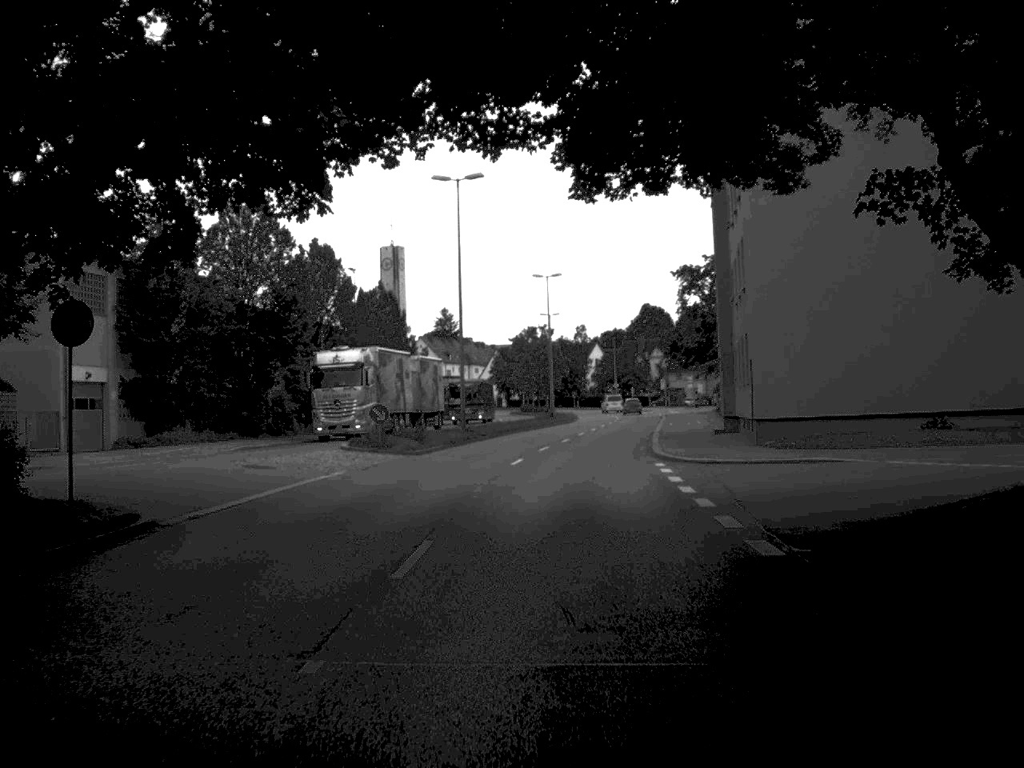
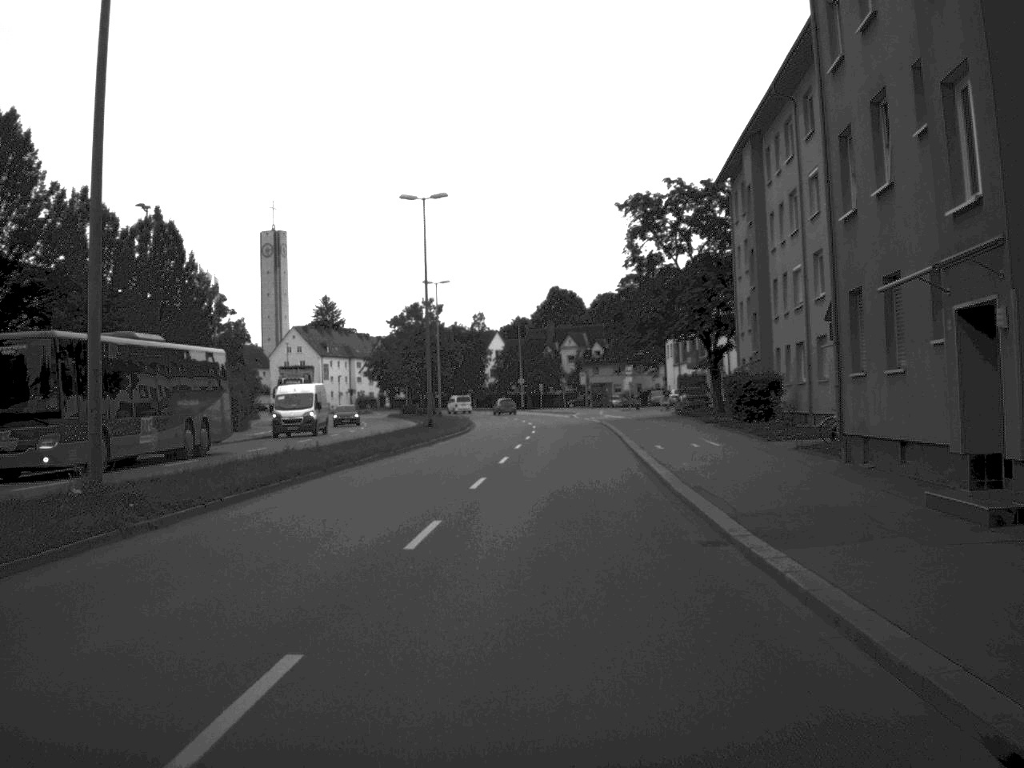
(+1.3, +34.3) m; +4°
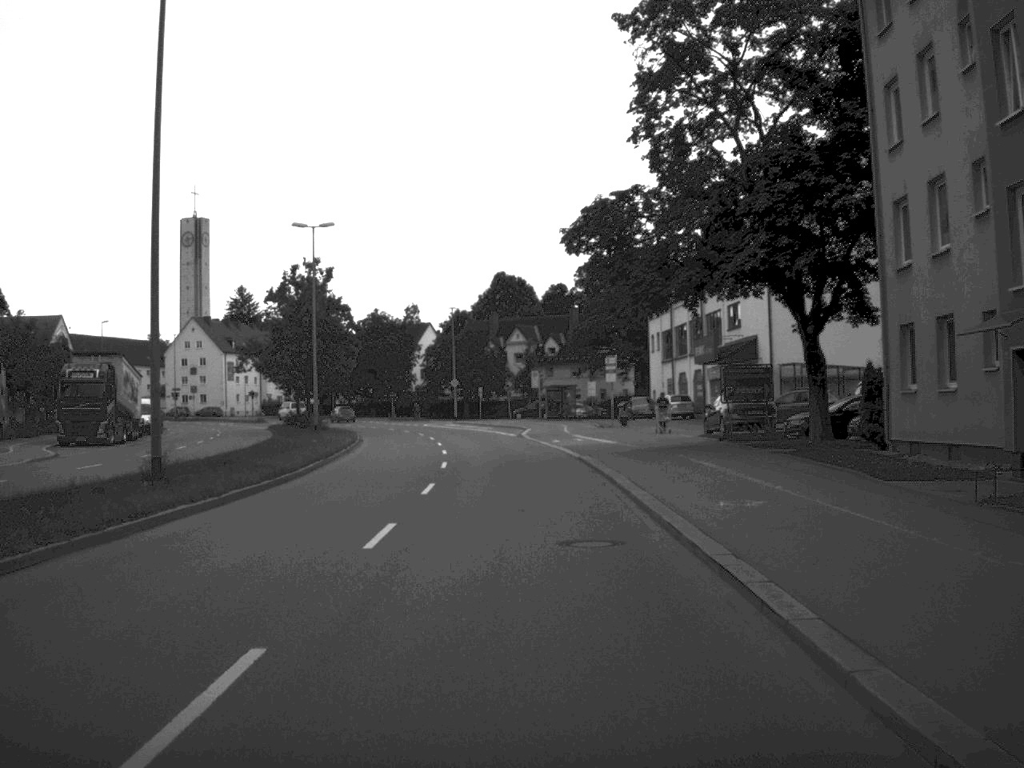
(+1.0, +33.6) m; +2°
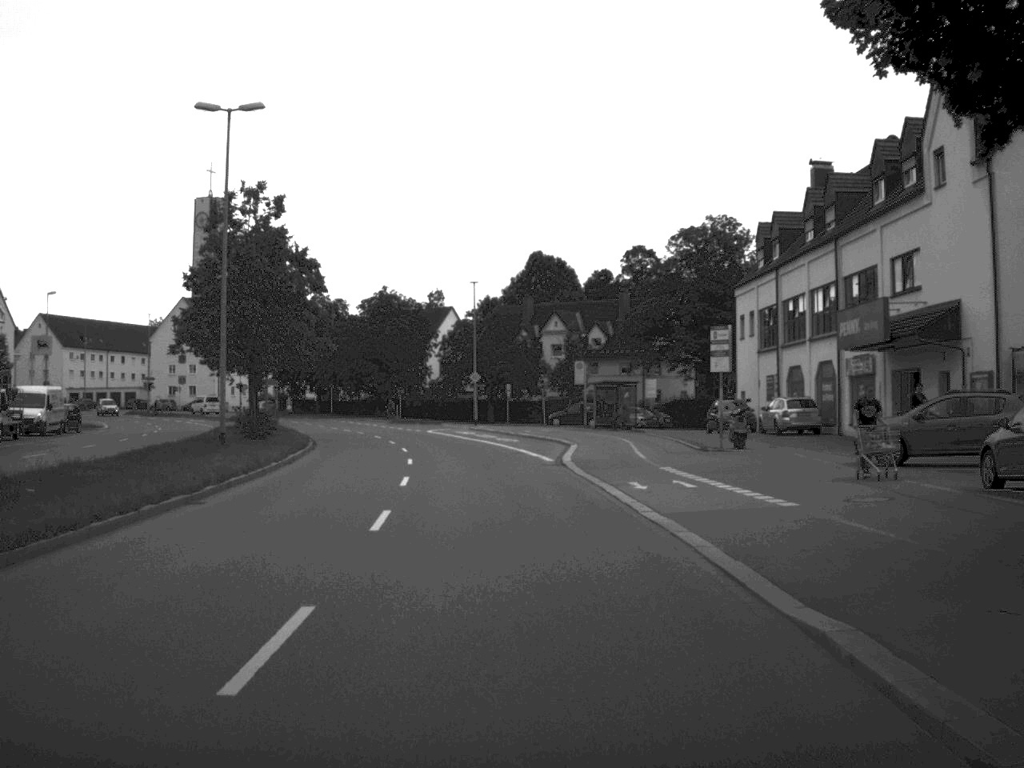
(-0.3, +24.4) m; -2°
